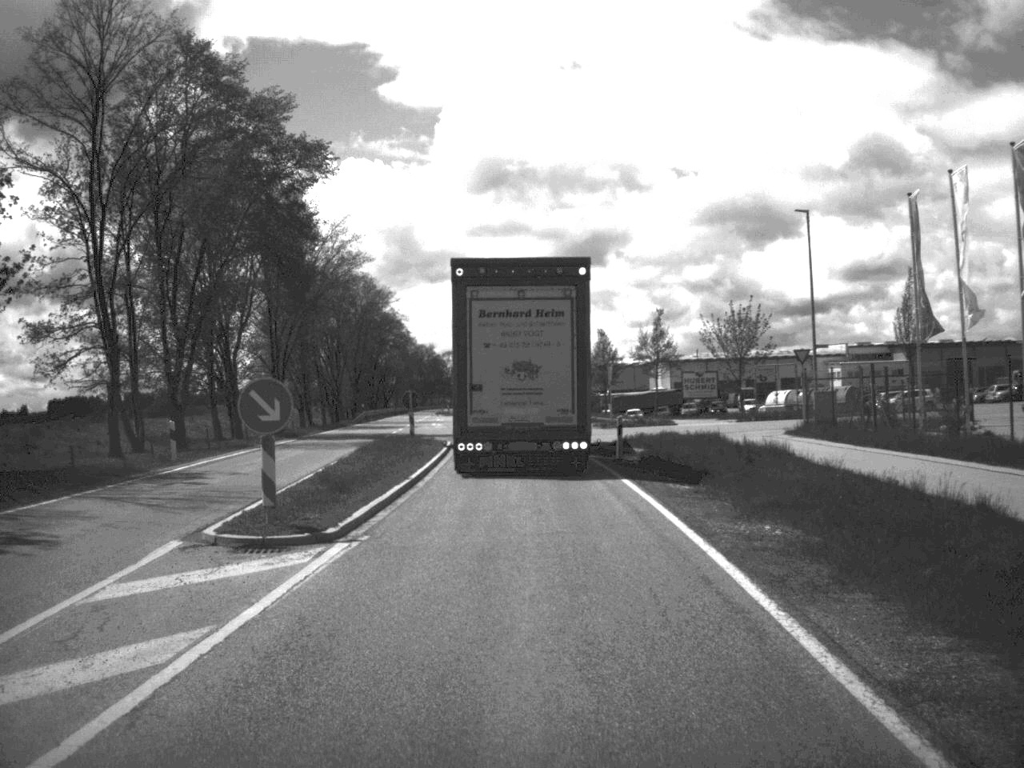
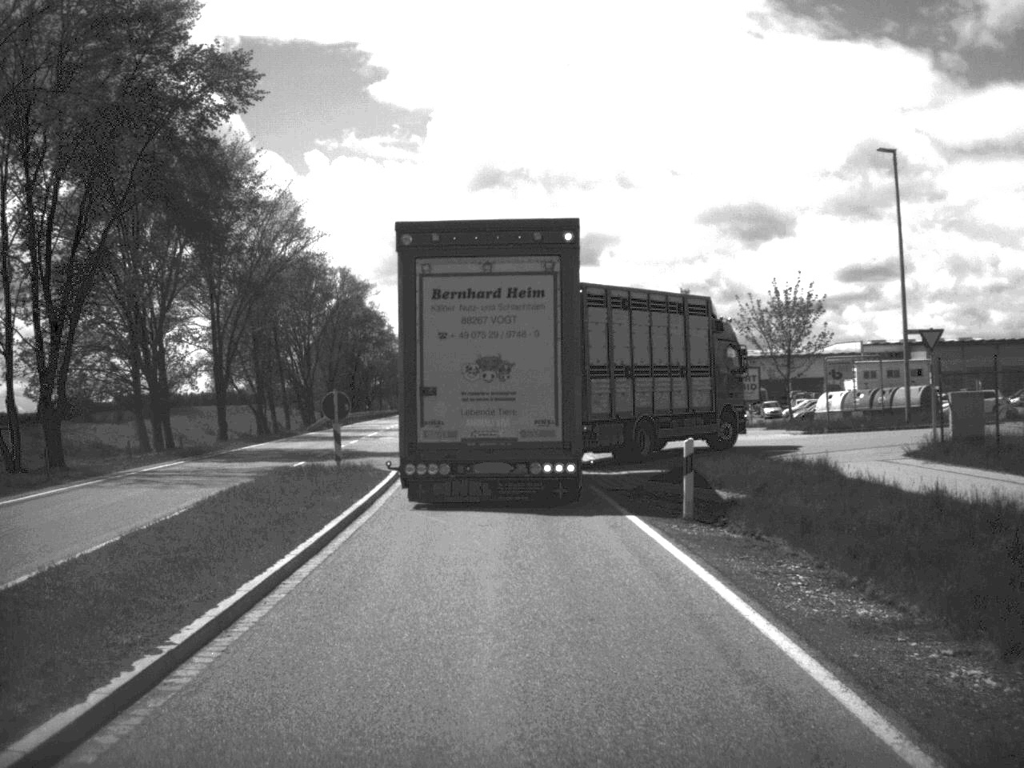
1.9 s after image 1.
(0.0, +14.4) m; 0°
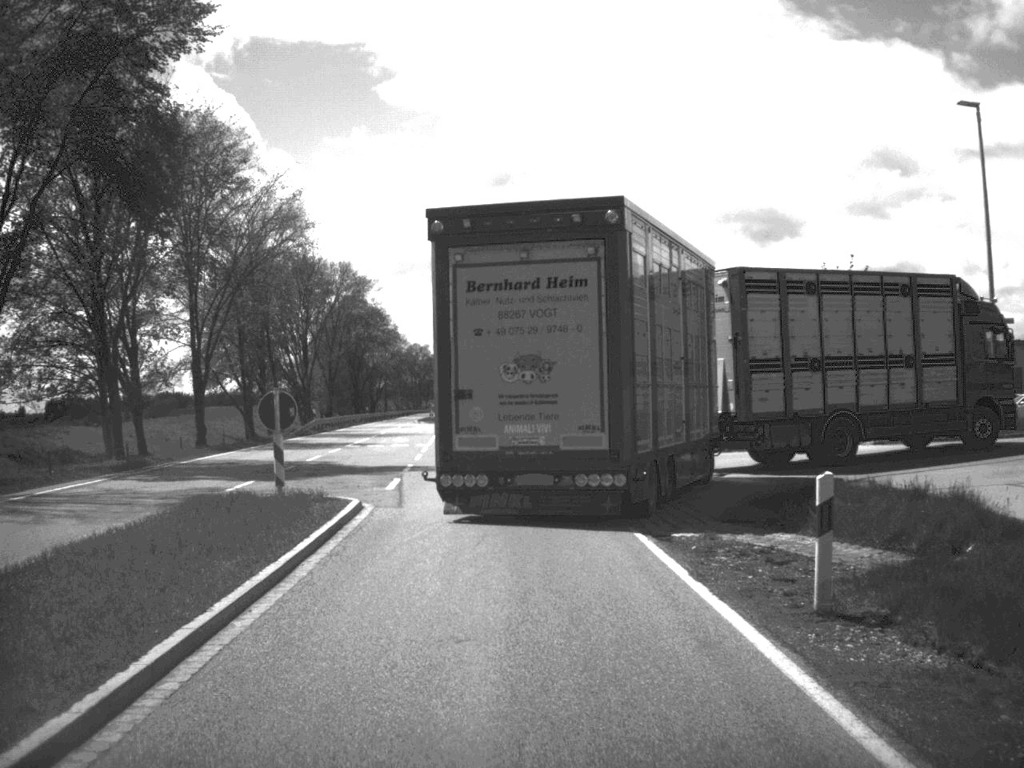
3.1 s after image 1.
(0.0, +7.1) m; -1°
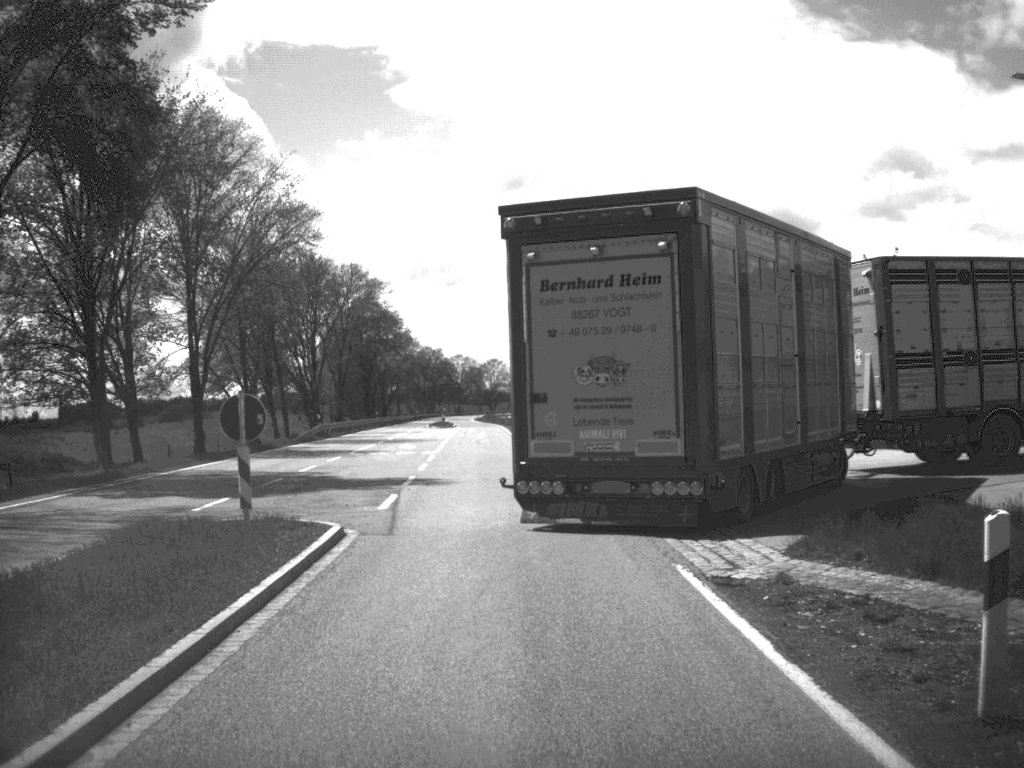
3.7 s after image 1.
(0.0, +3.3) m; -1°
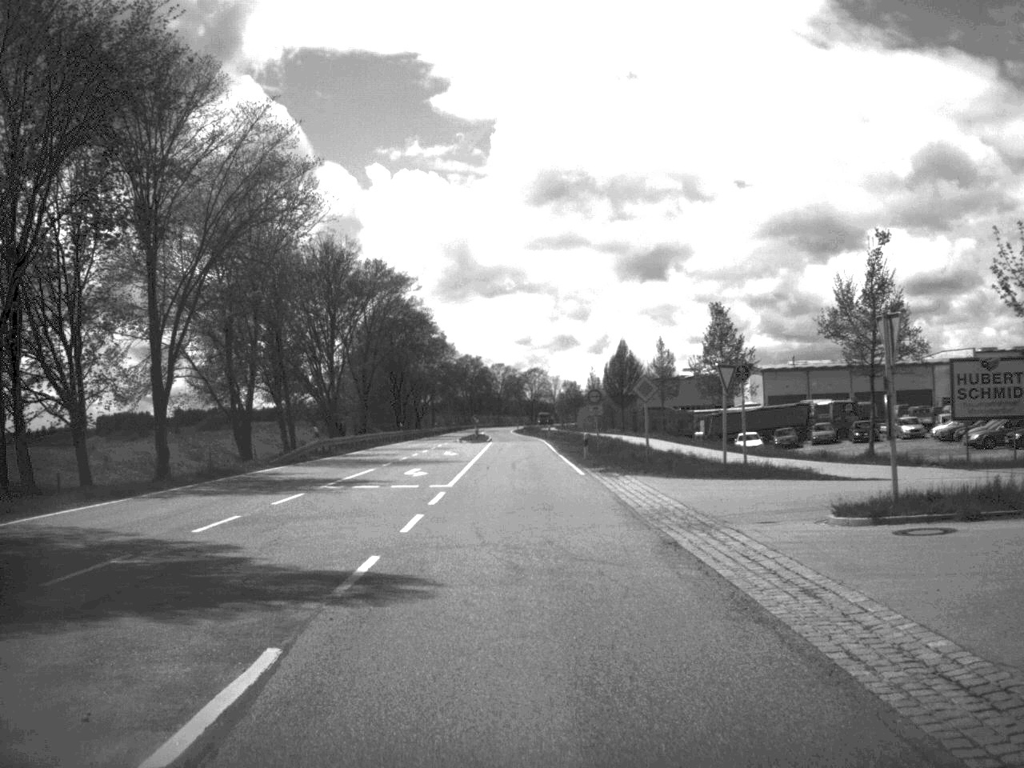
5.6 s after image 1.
(-0.3, +13.4) m; -2°
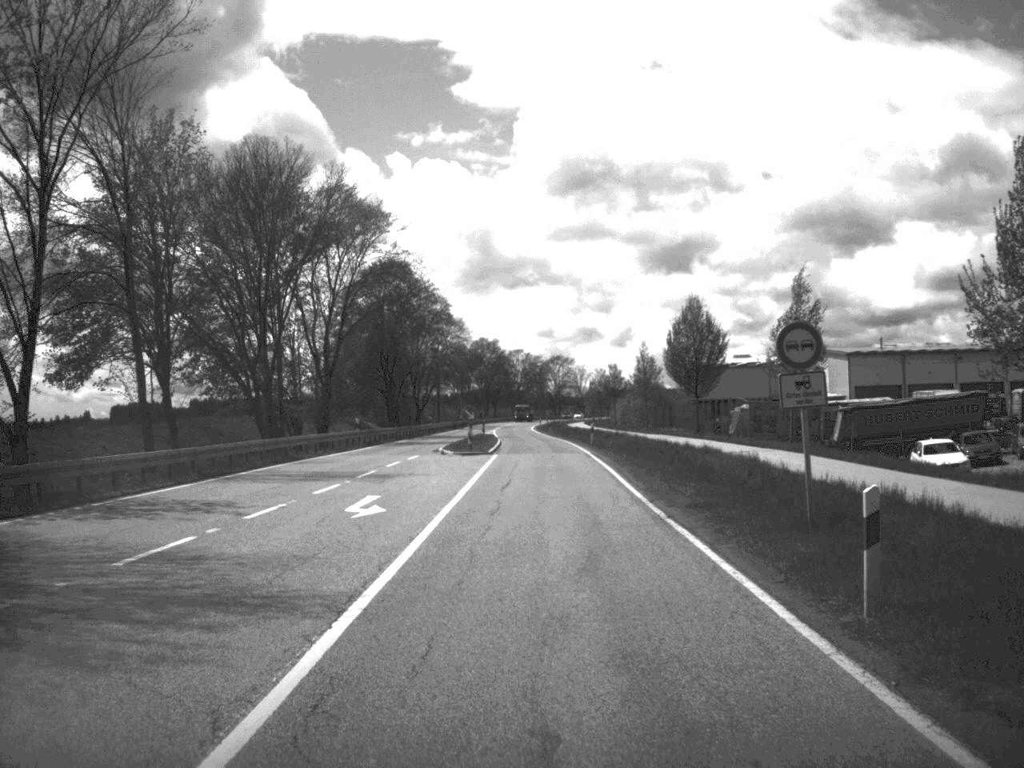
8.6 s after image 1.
(-0.4, +35.1) m; -1°
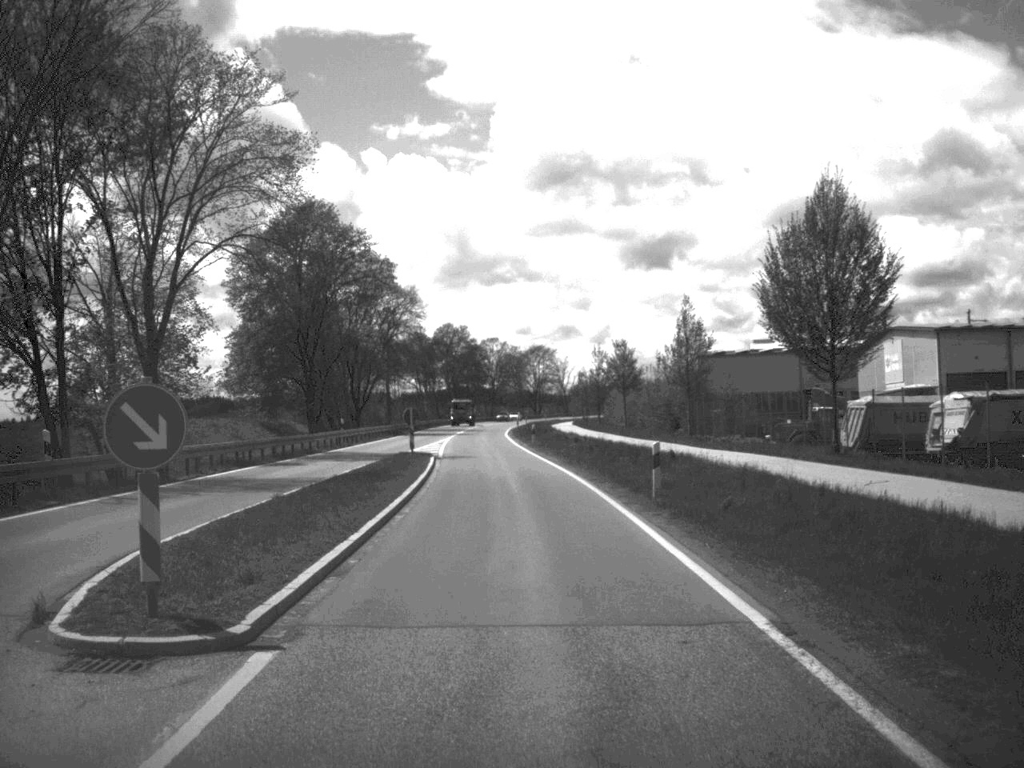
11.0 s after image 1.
(+0.4, +37.2) m; +1°
